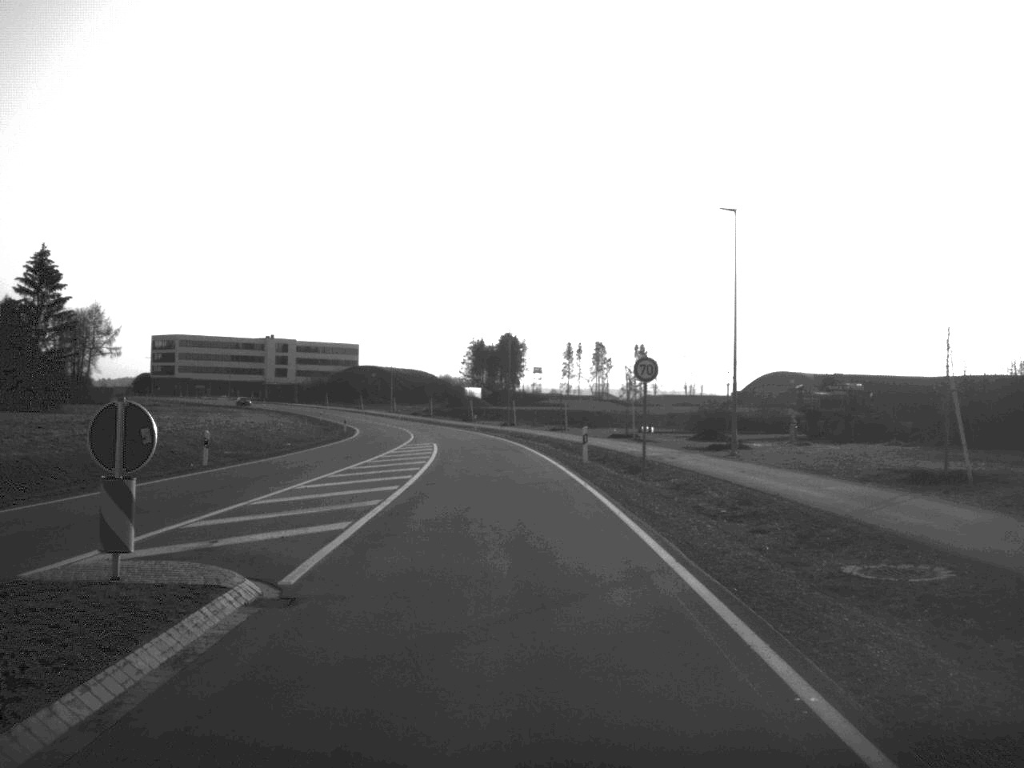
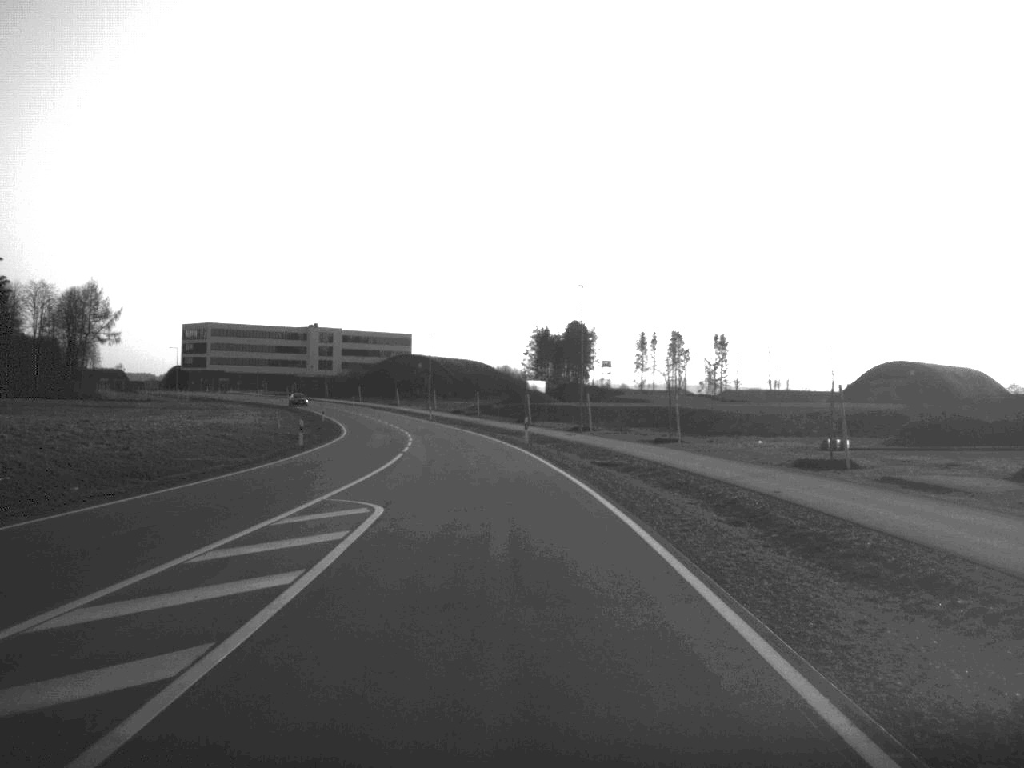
(-0.8, +36.4) m; -3°
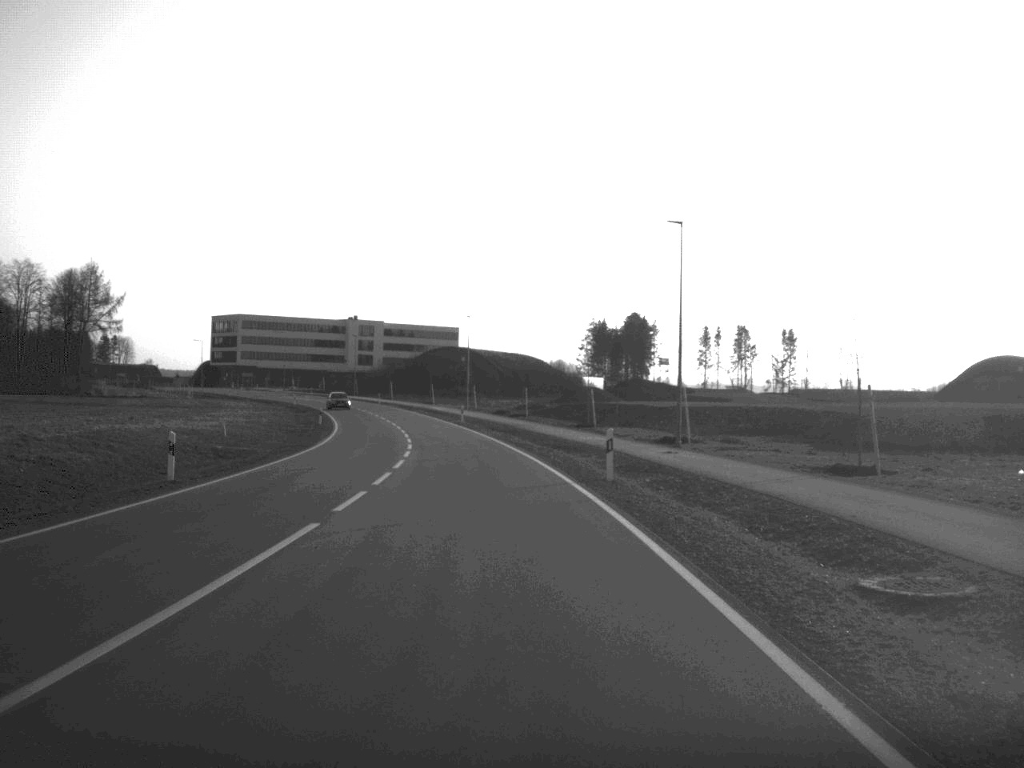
(-0.5, +24.6) m; -2°
